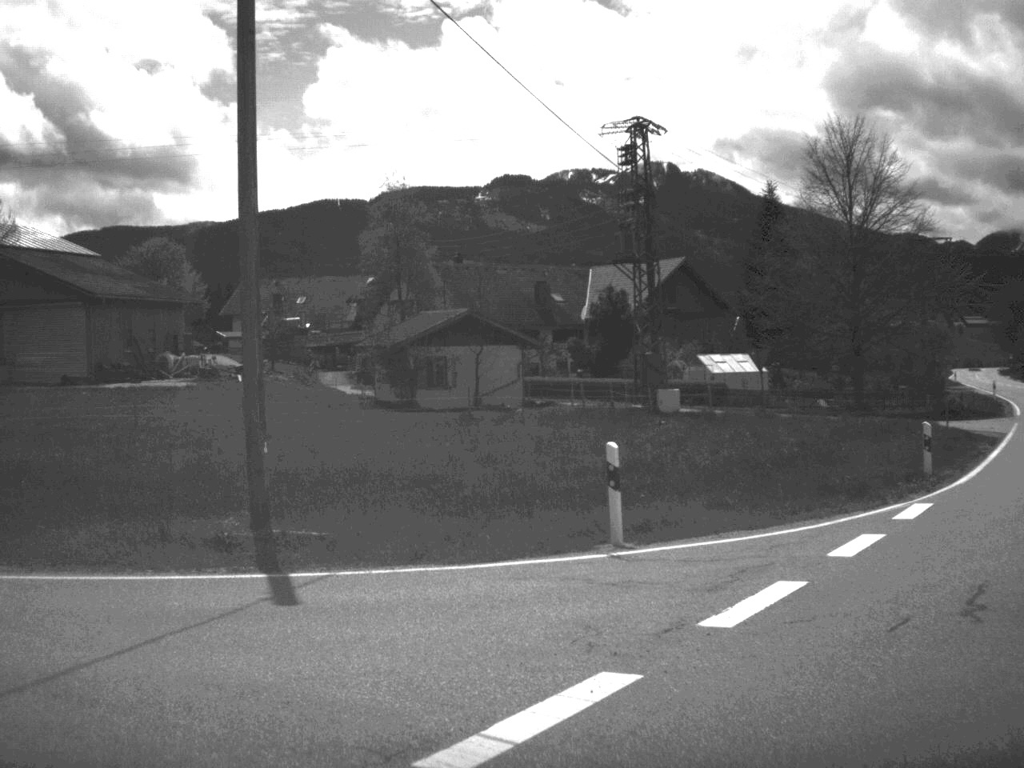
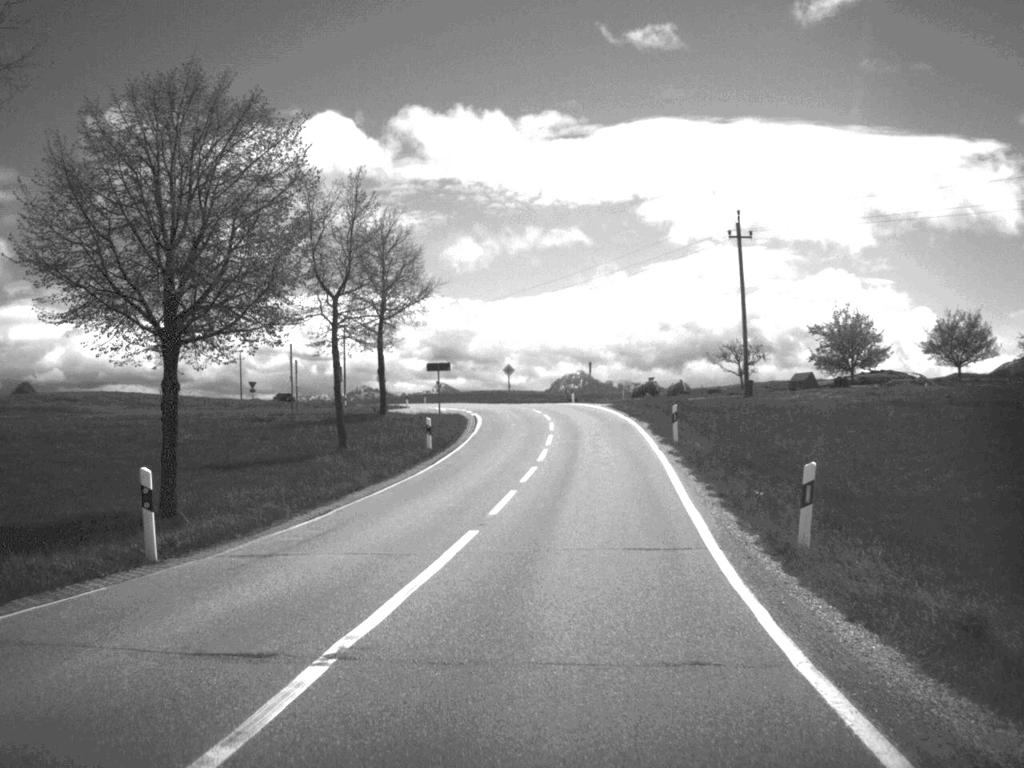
(-12.3, +10.1) m; -79°
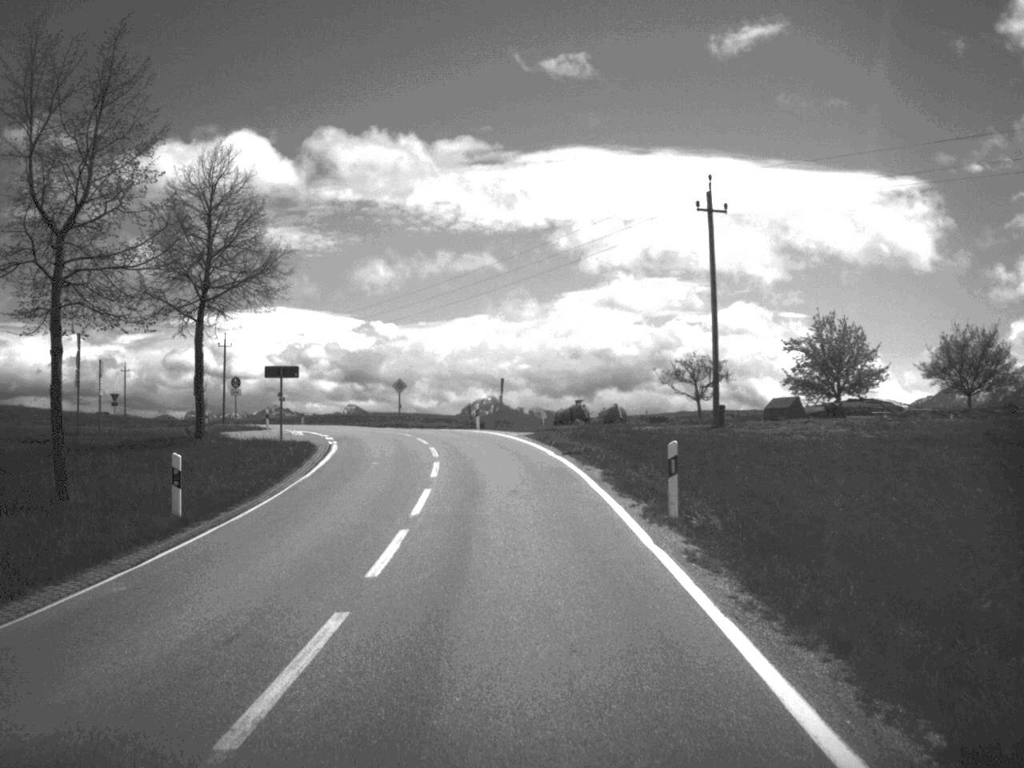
(+0.8, +17.8) m; +4°
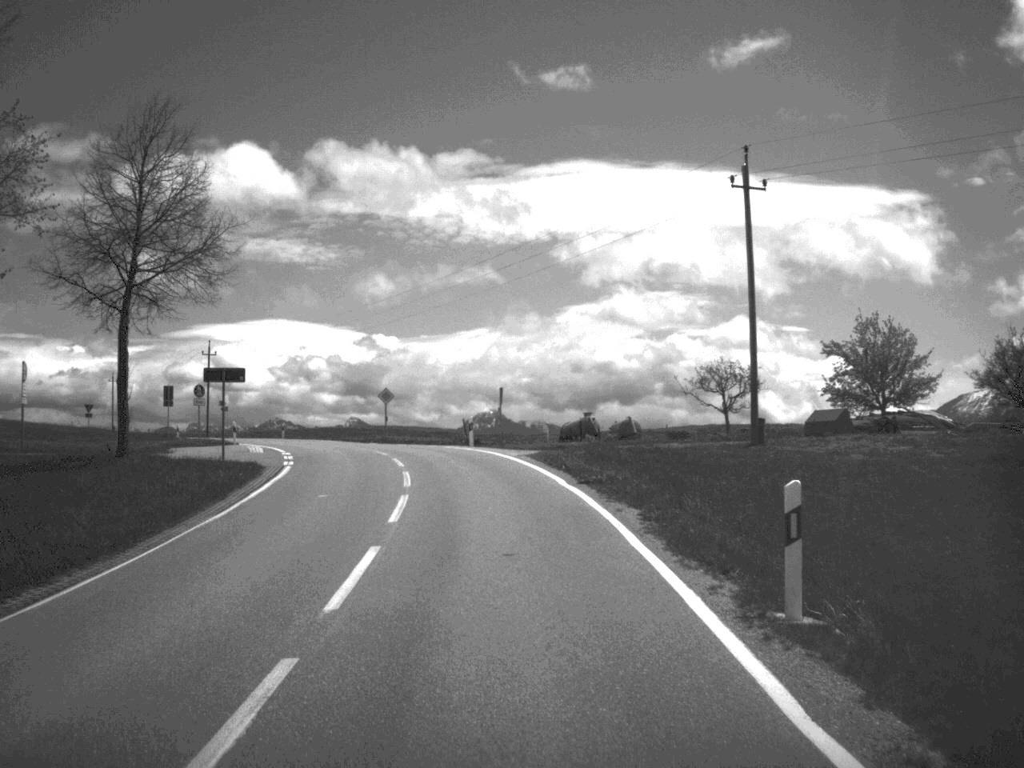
(0.0, +7.7) m; 0°
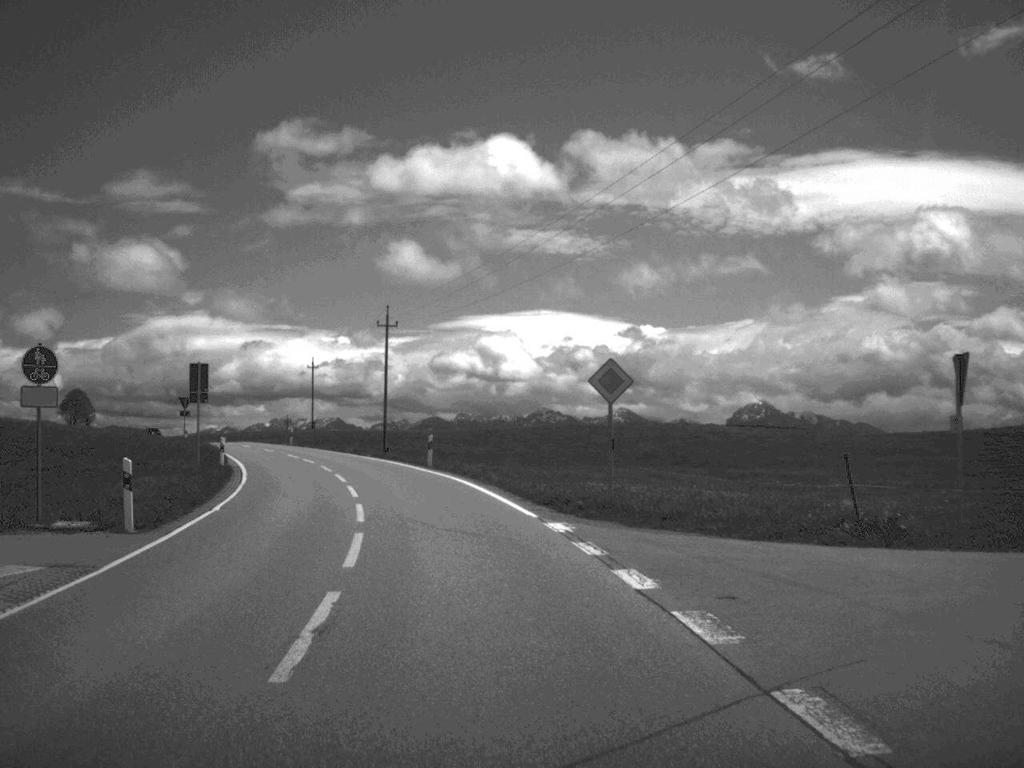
(-3.4, +38.9) m; -12°
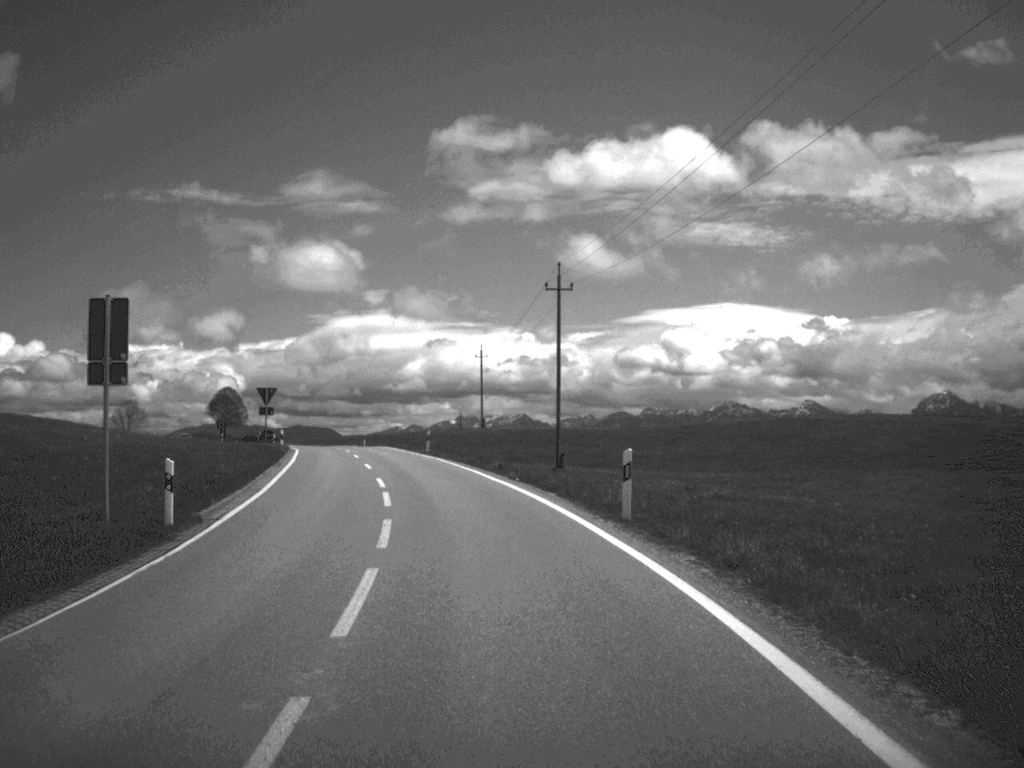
(-1.7, +22.5) m; -8°
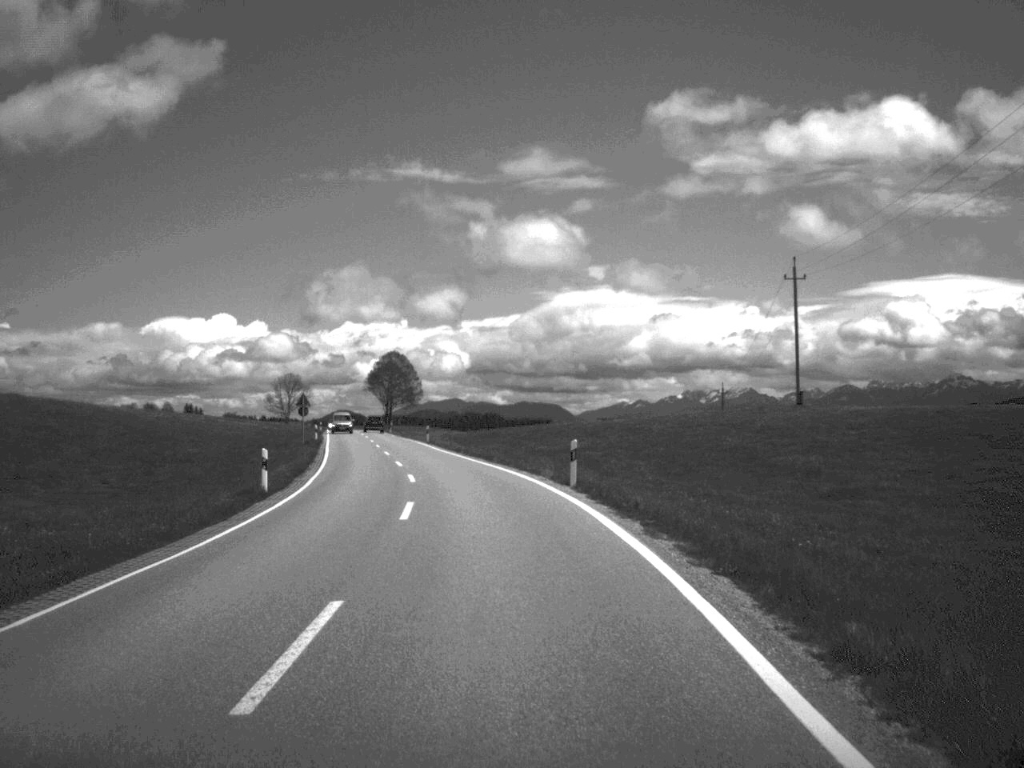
(-7.8, +66.8) m; -10°
